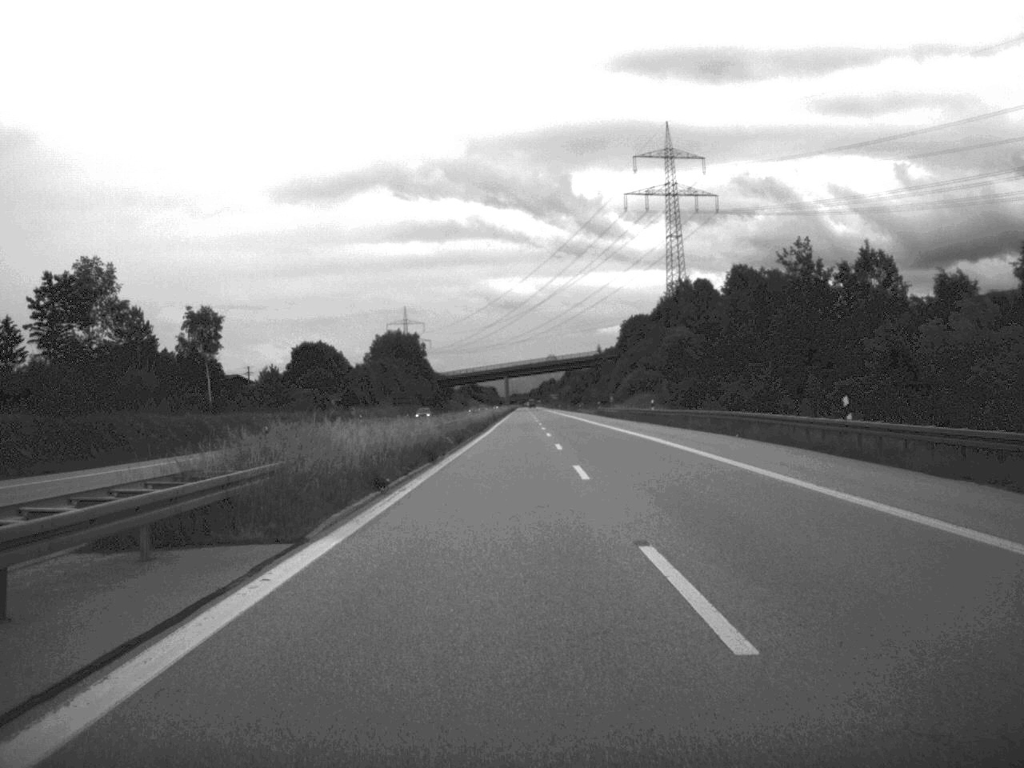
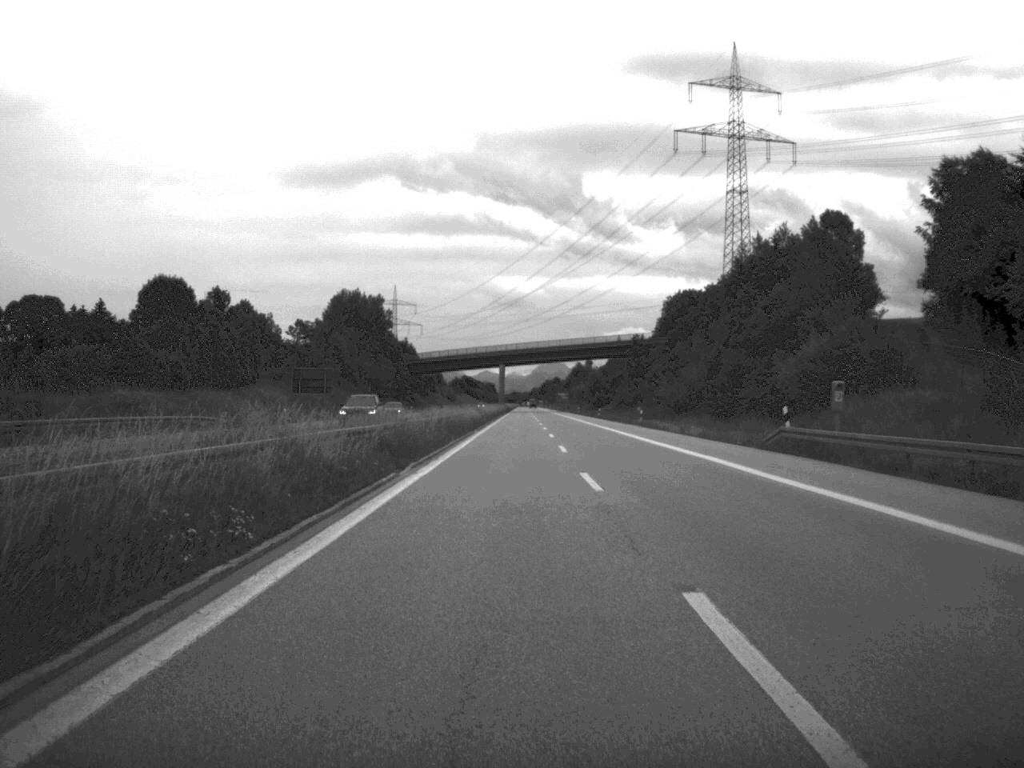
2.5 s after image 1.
(-0.3, +92.2) m; 0°
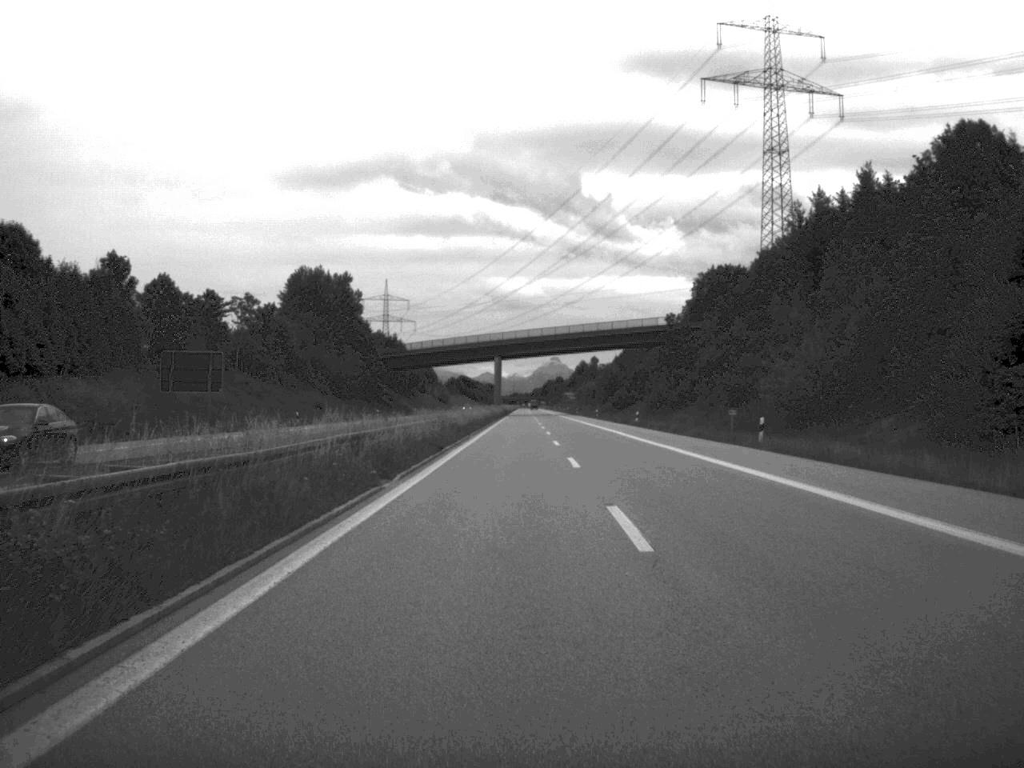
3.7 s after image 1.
(0.0, +44.0) m; 0°
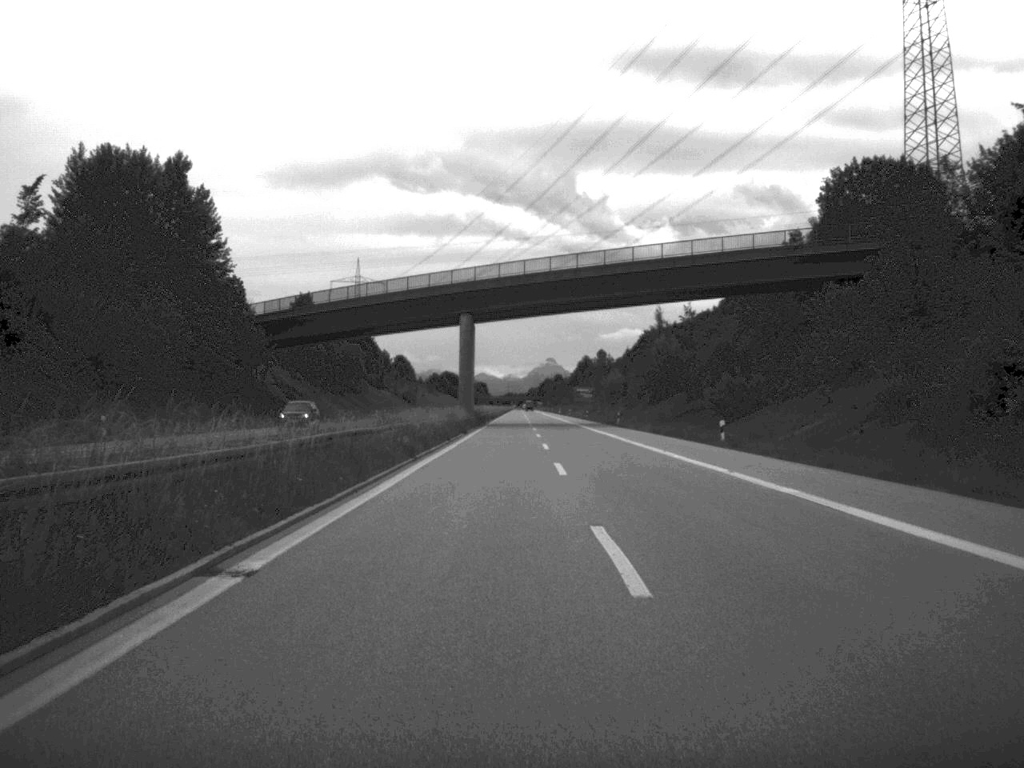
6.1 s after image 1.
(+0.2, +91.4) m; 0°
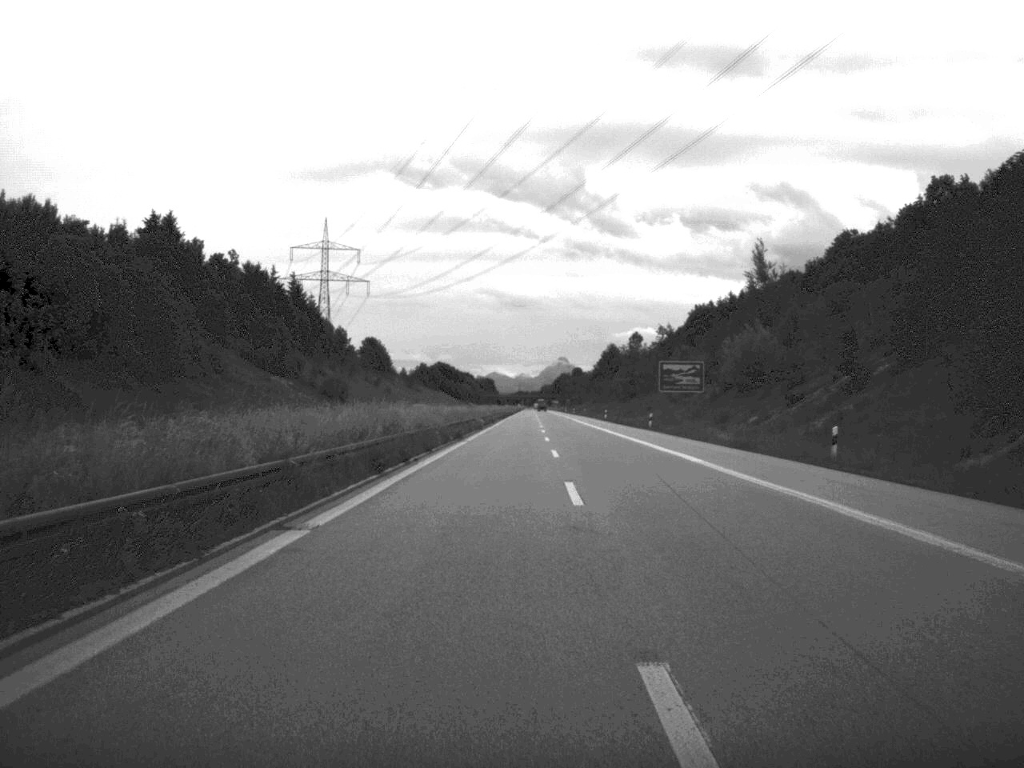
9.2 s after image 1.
(-0.4, +114.8) m; -1°
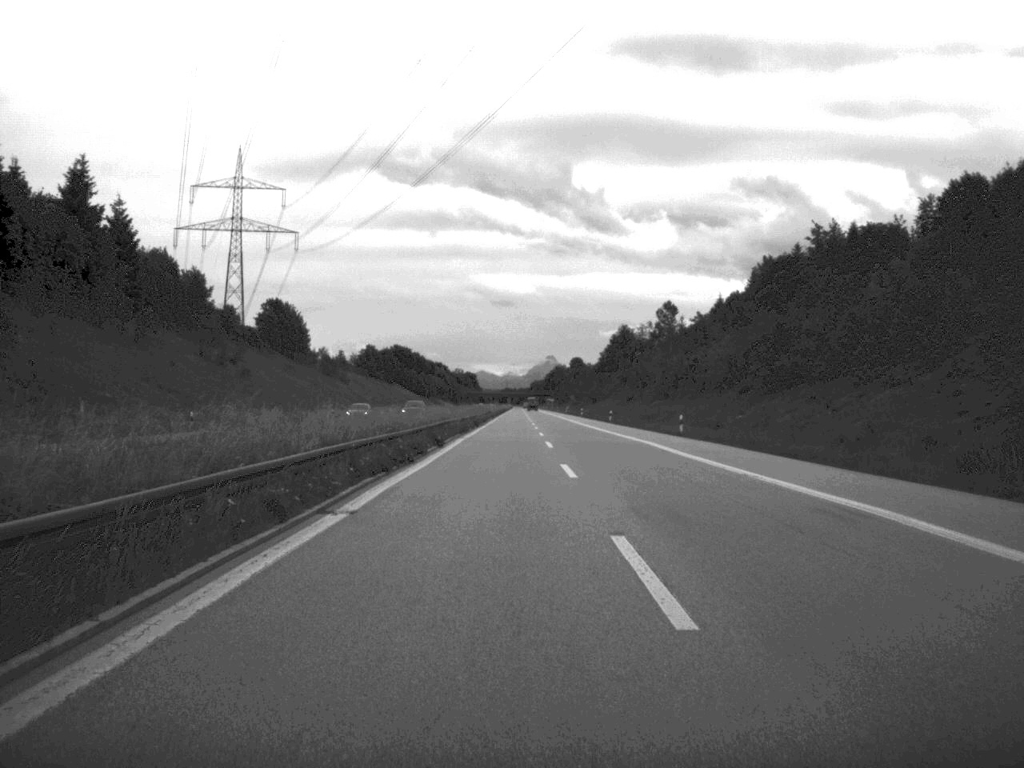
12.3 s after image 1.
(+0.2, +117.1) m; 0°
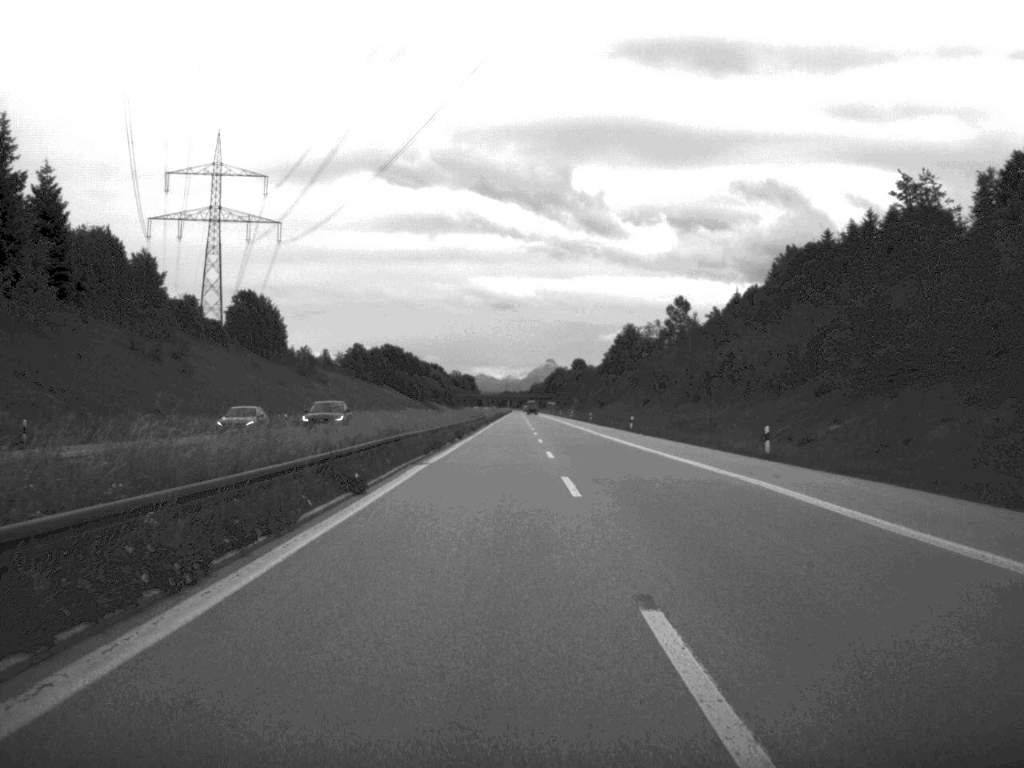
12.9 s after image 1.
(0.0, +22.0) m; 0°
